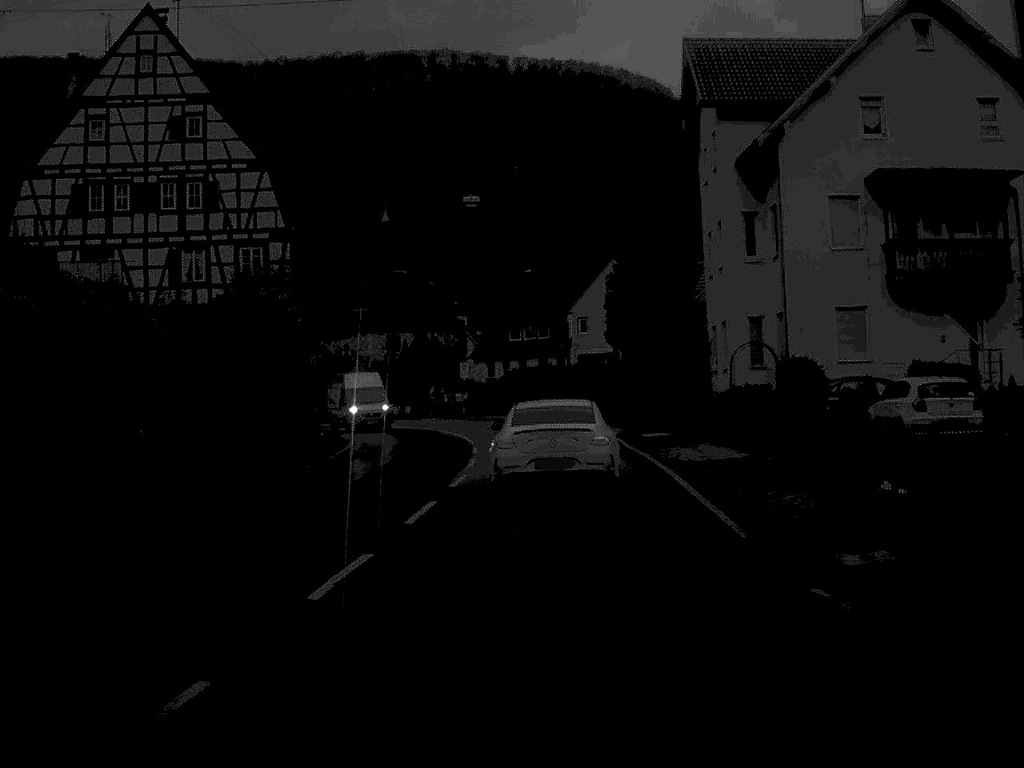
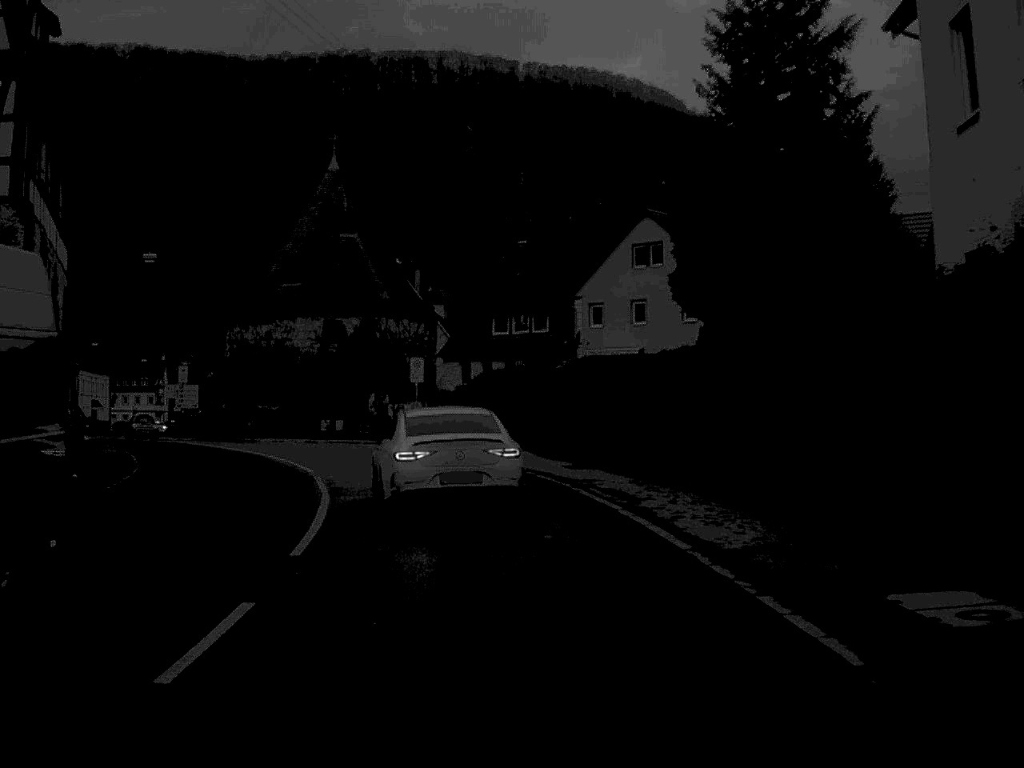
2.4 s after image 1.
(+0.7, +26.7) m; 0°
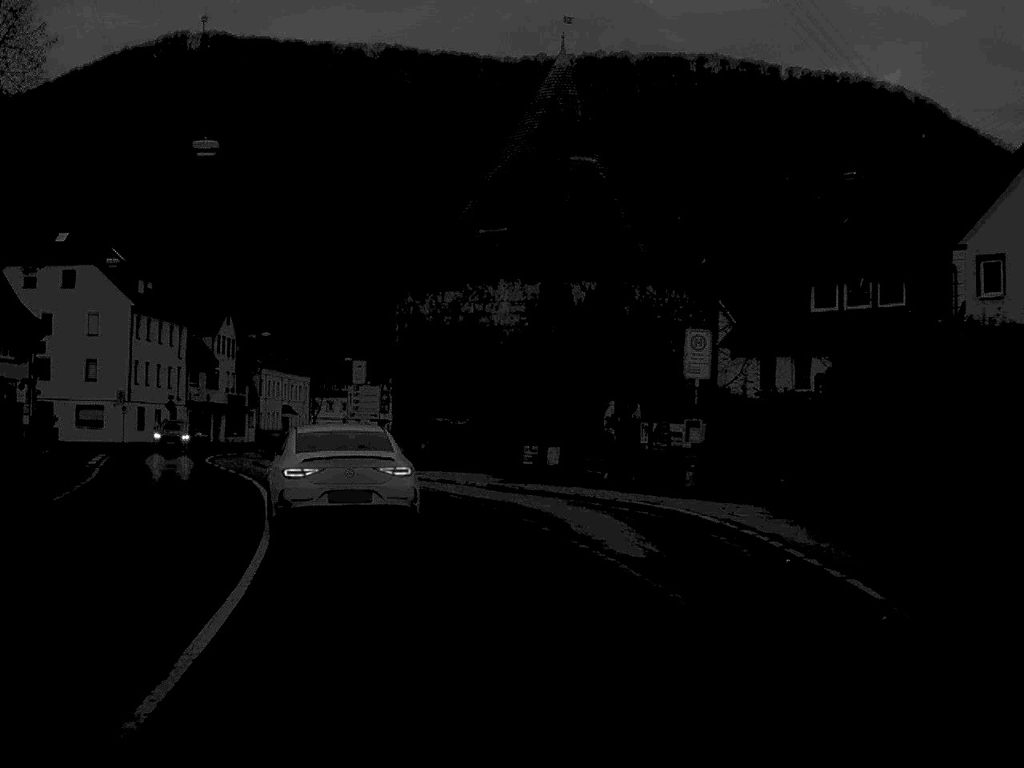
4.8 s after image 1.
(-2.2, +25.9) m; -11°
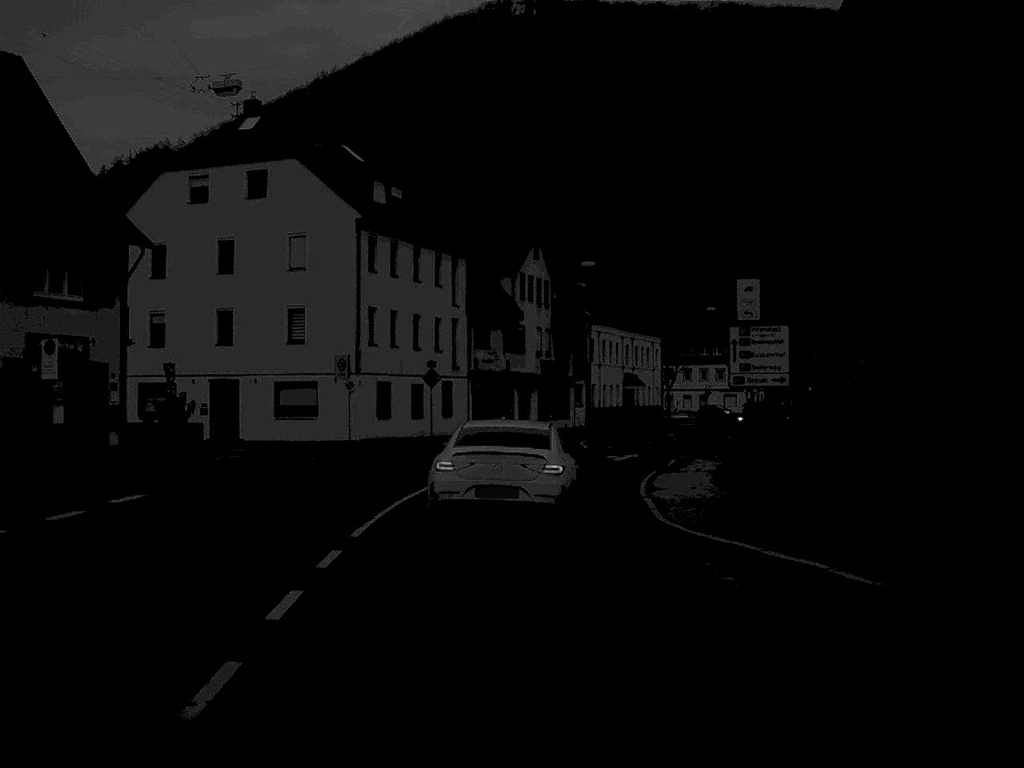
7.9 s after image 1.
(-4.7, +31.0) m; -16°
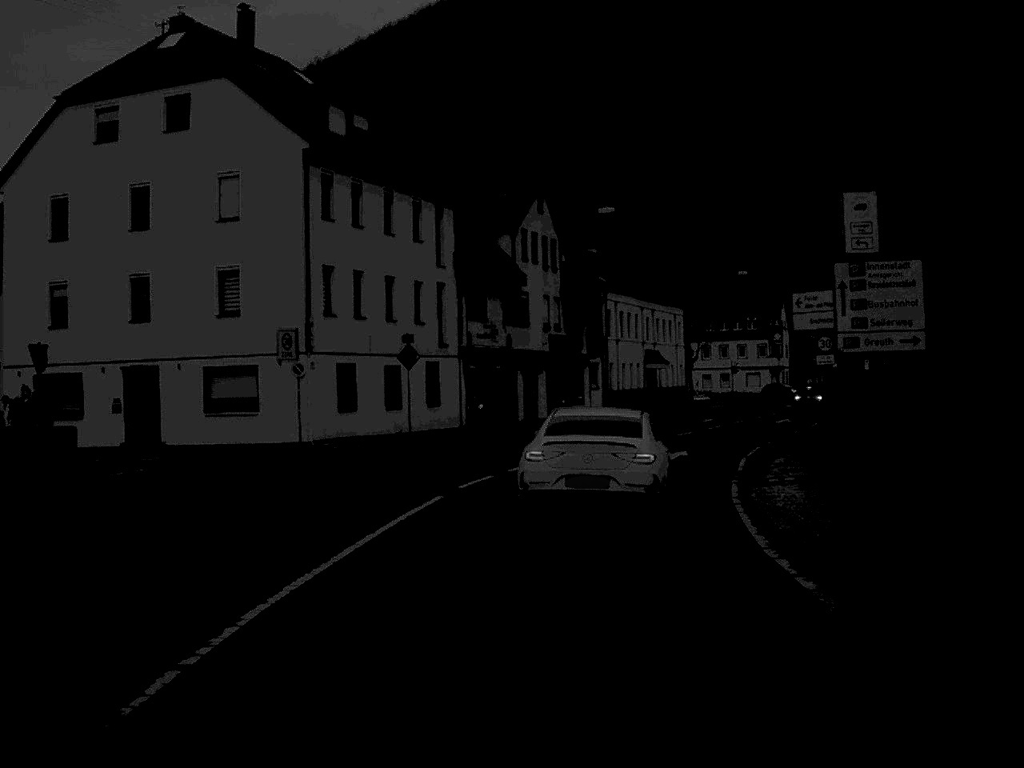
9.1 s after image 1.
(-0.1, +11.8) m; 0°
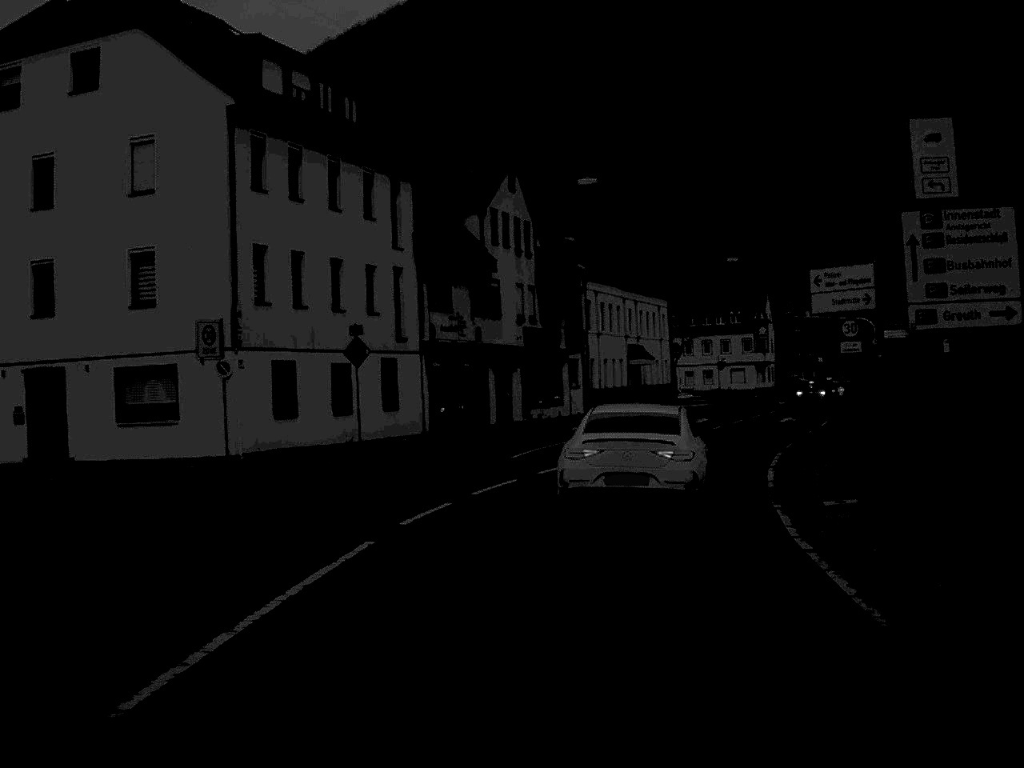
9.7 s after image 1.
(+0.1, +6.0) m; +1°
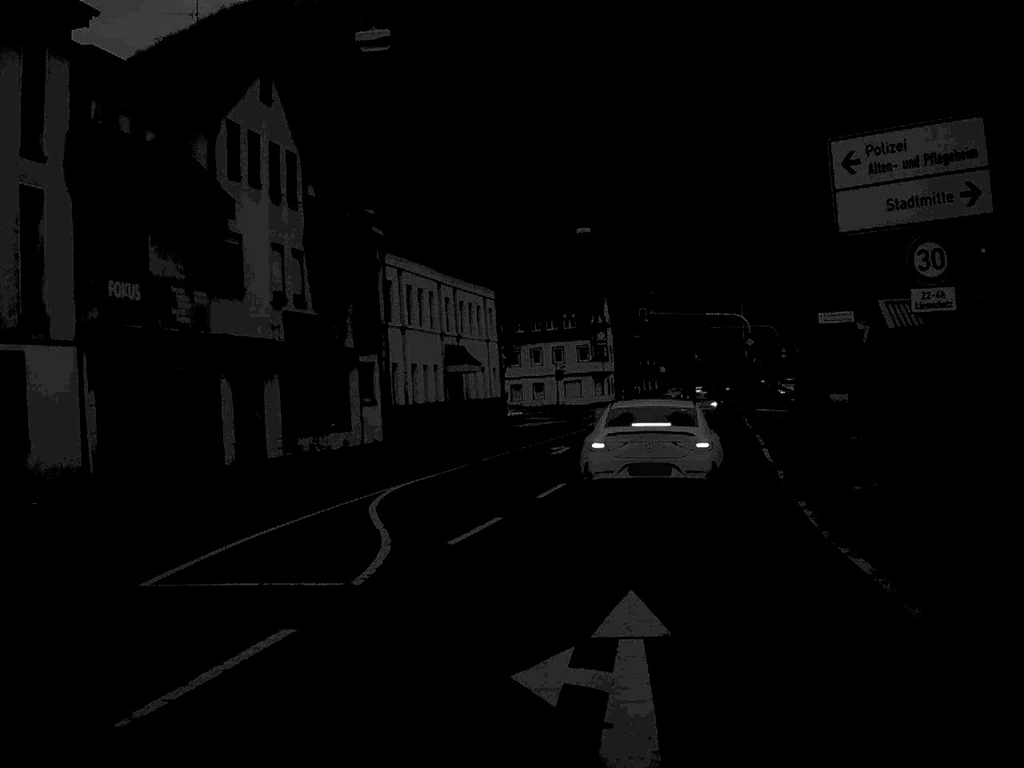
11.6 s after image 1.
(+1.2, +17.9) m; +8°
